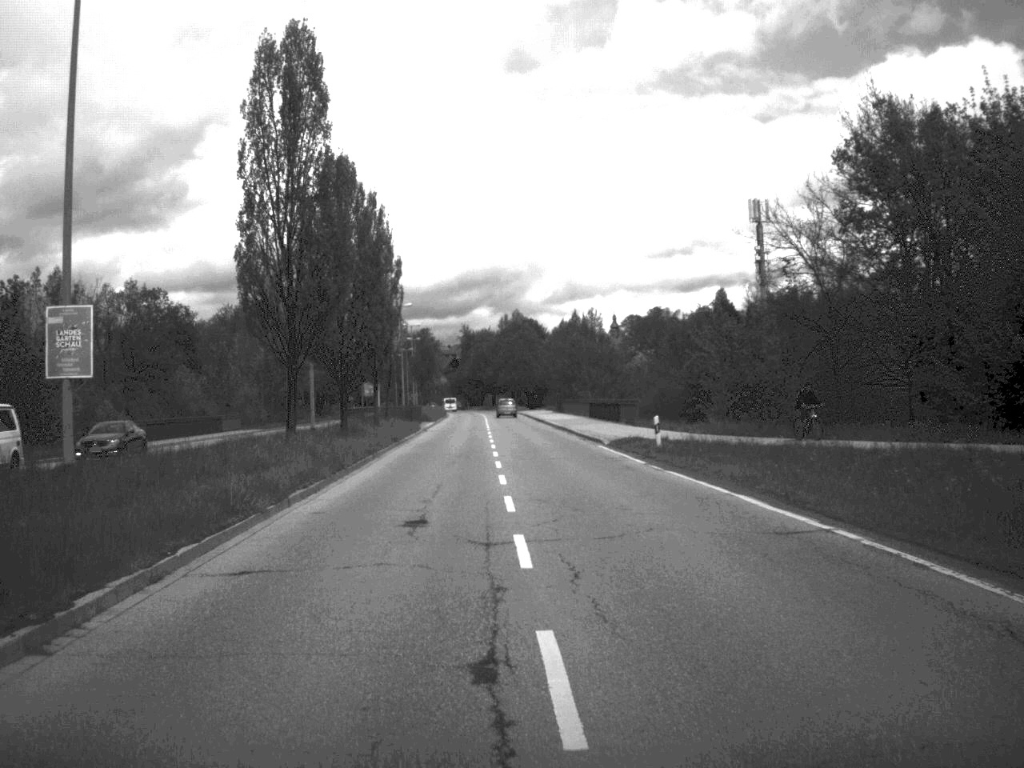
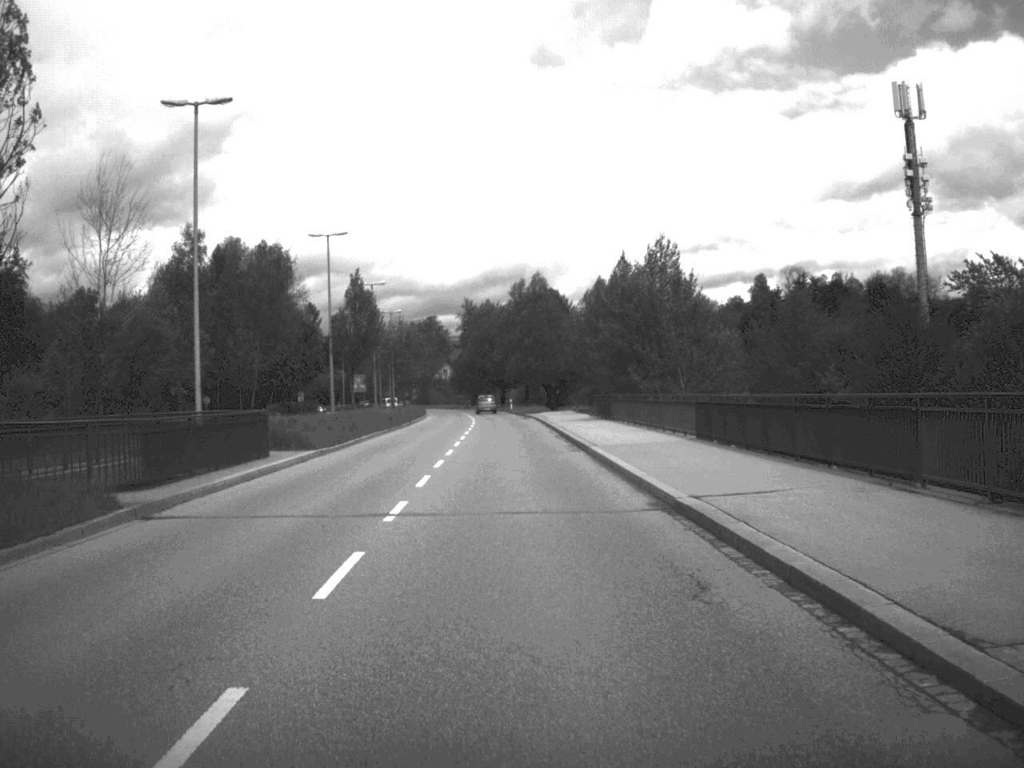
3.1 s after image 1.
(0.0, +49.2) m; -1°
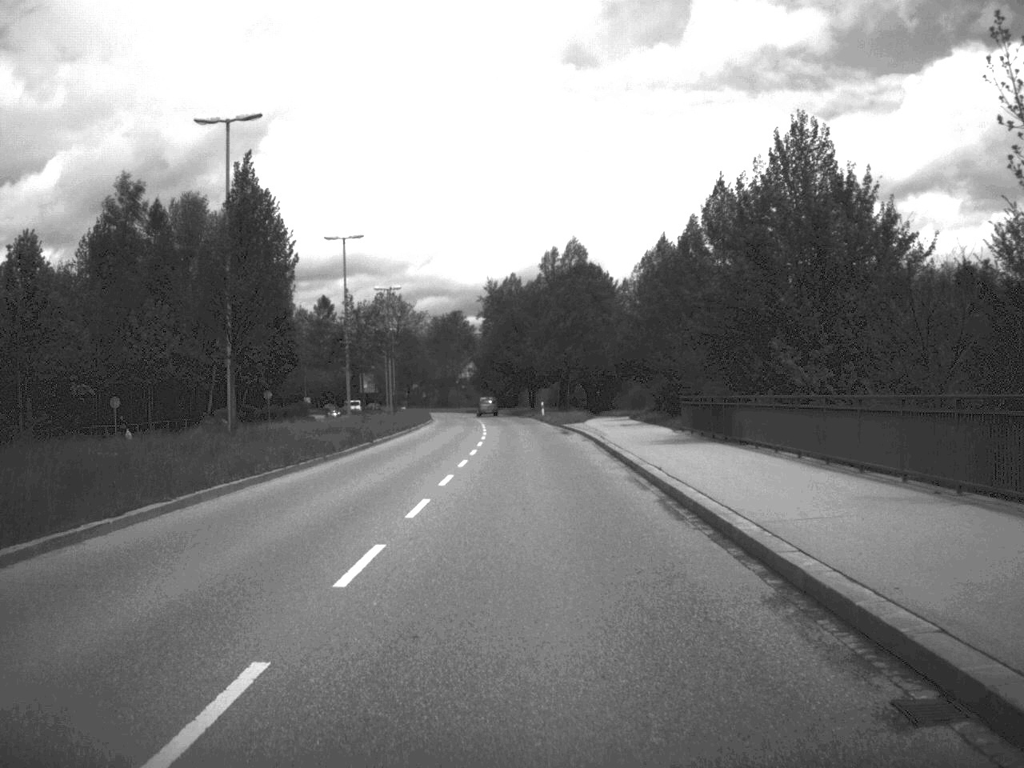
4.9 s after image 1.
(-0.4, +29.0) m; -1°
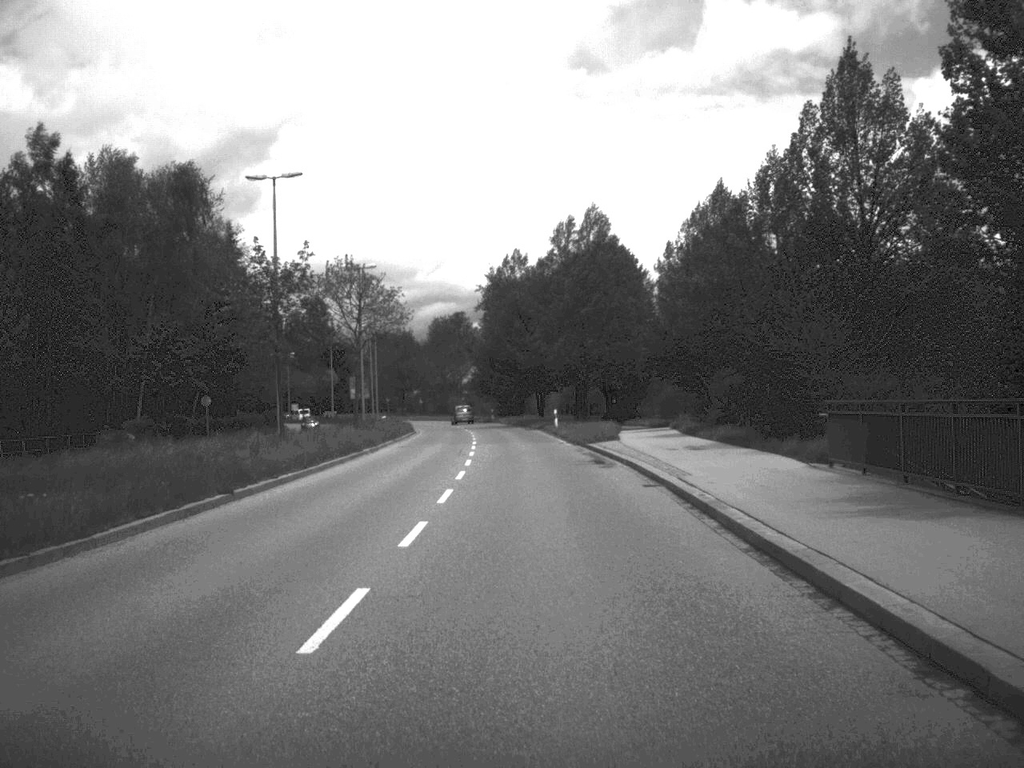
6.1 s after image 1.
(-0.1, +20.4) m; 0°
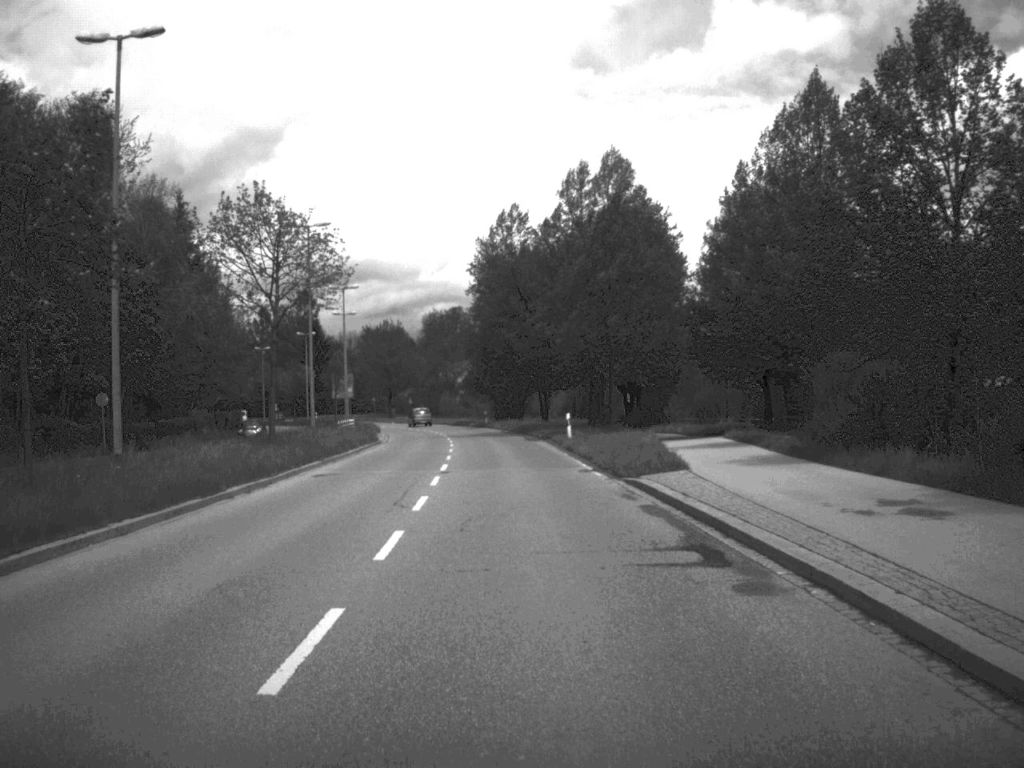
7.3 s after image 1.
(0.0, +18.9) m; 0°
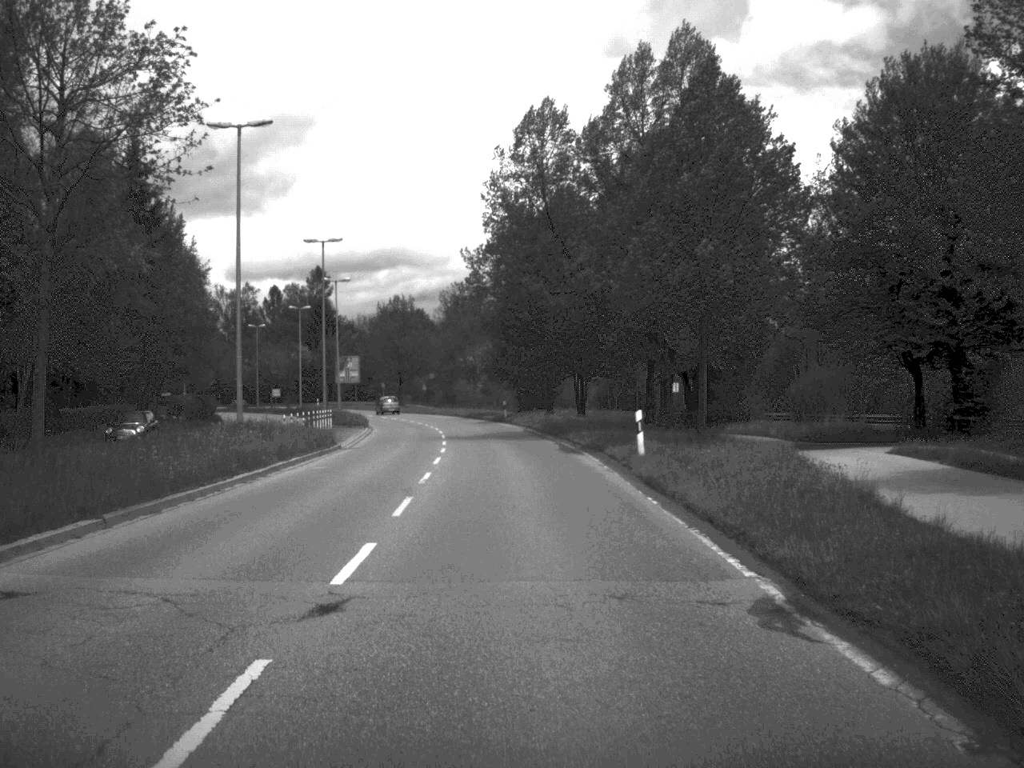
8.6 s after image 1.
(-0.2, +20.0) m; -1°
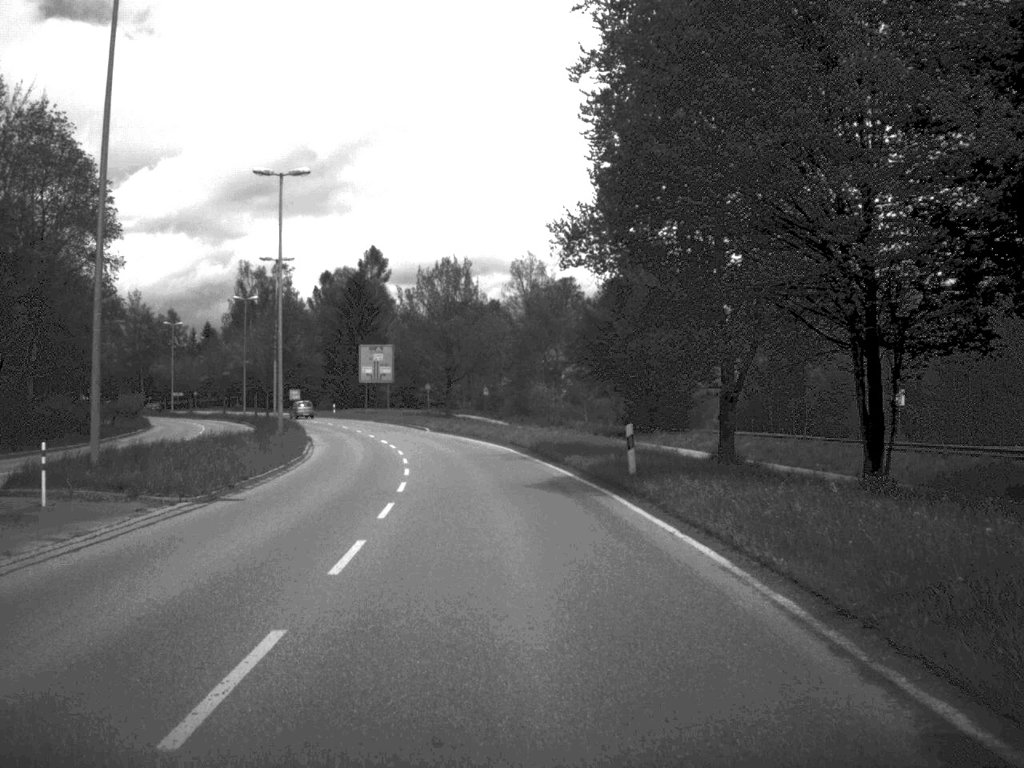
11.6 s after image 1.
(-1.4, +46.3) m; -4°
